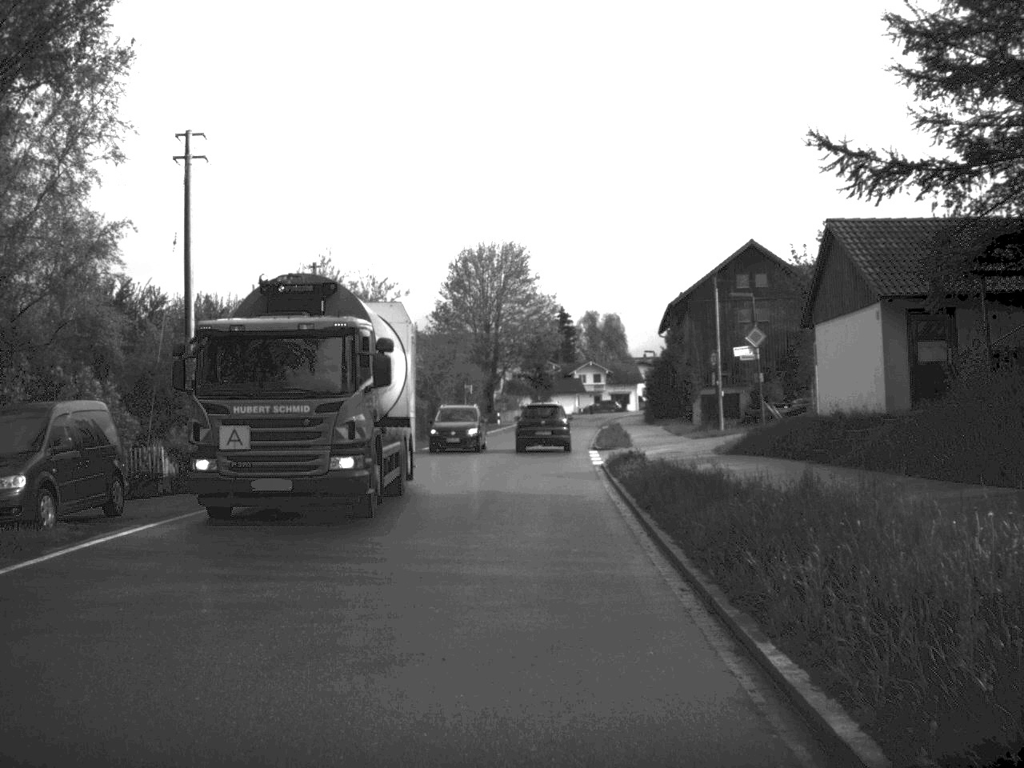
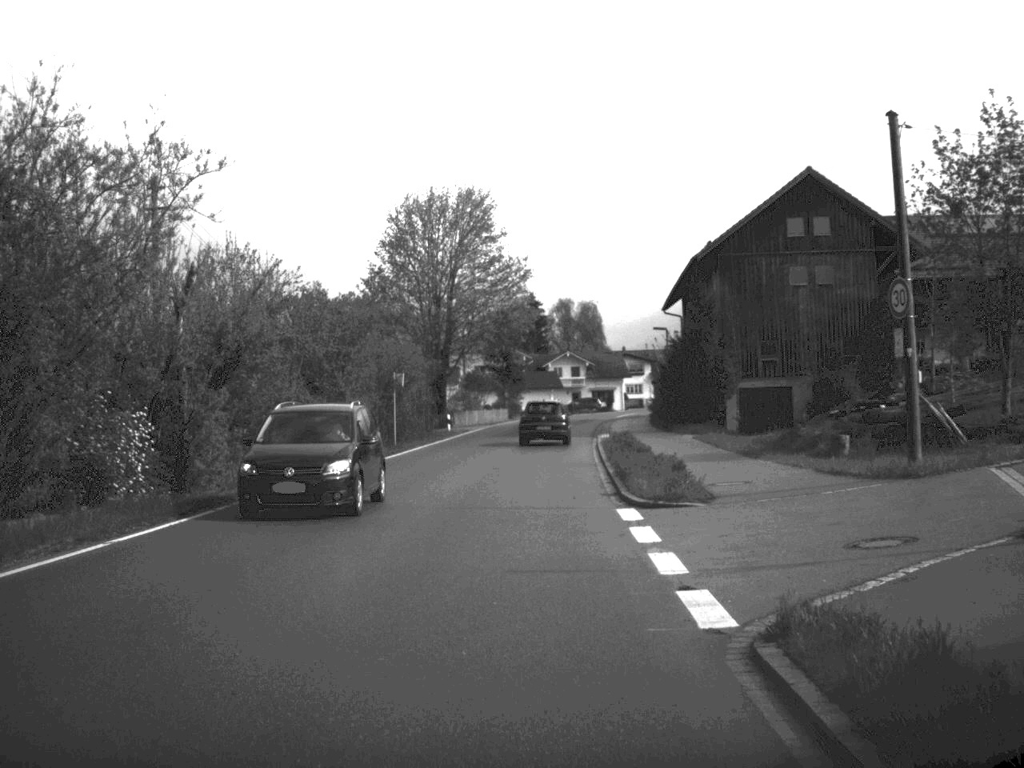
(+0.3, +24.2) m; +1°
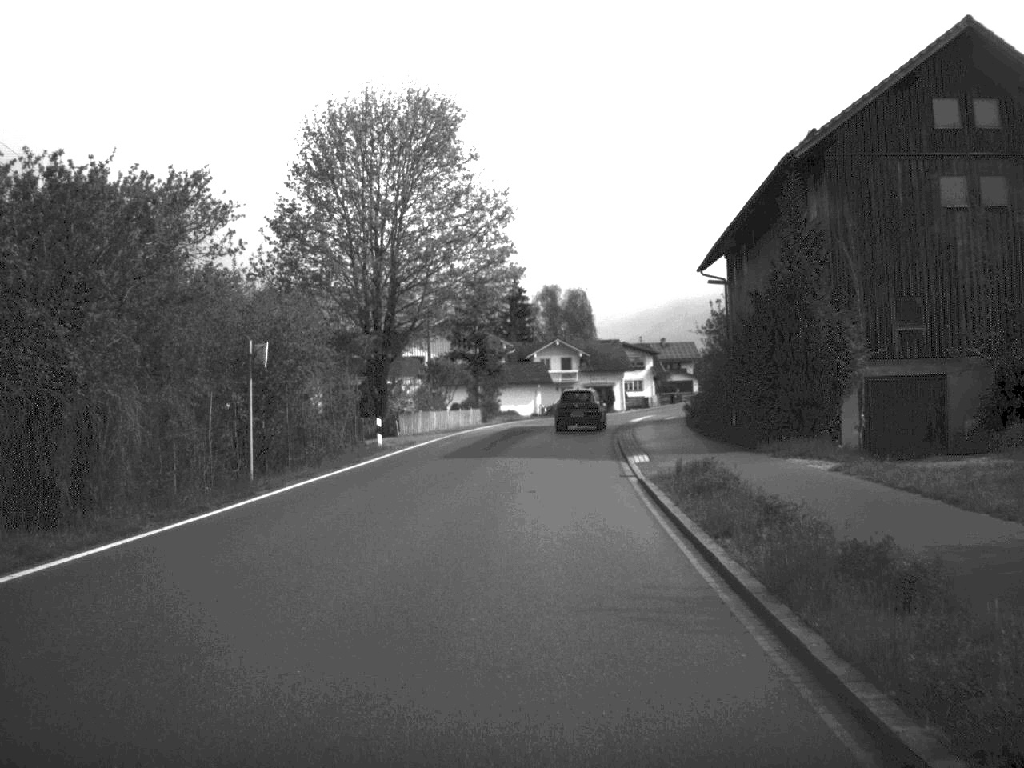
(+0.1, +22.9) m; +1°
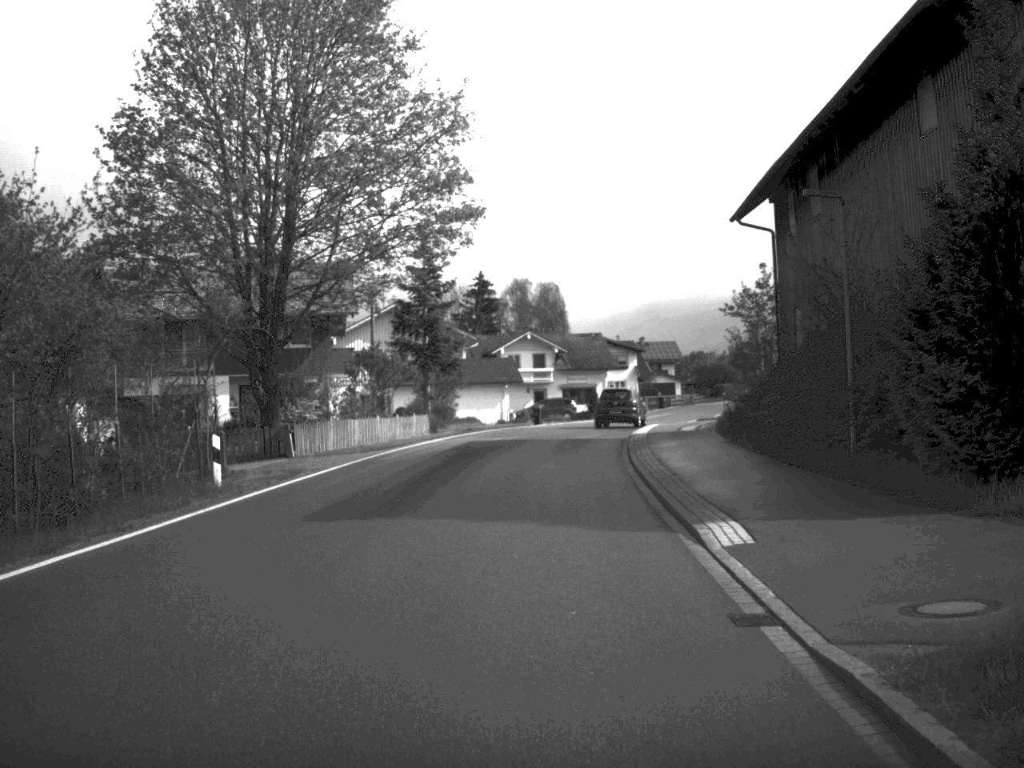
(+0.2, +16.7) m; +1°
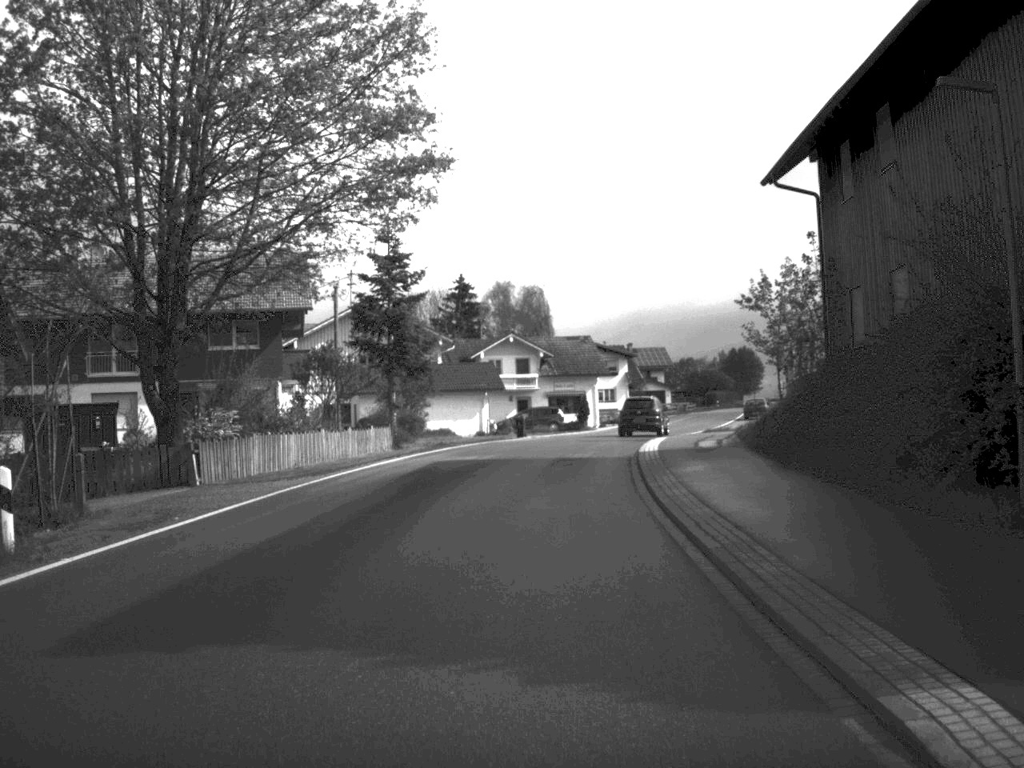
(+0.1, +8.2) m; +1°
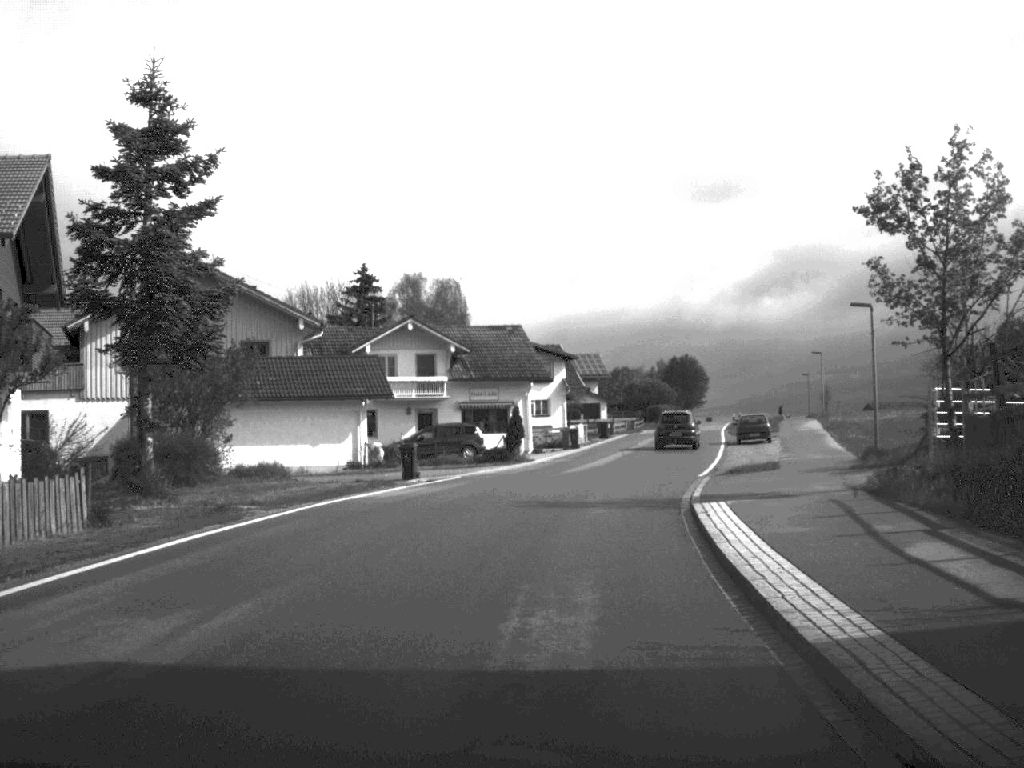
(+0.5, +24.5) m; +4°
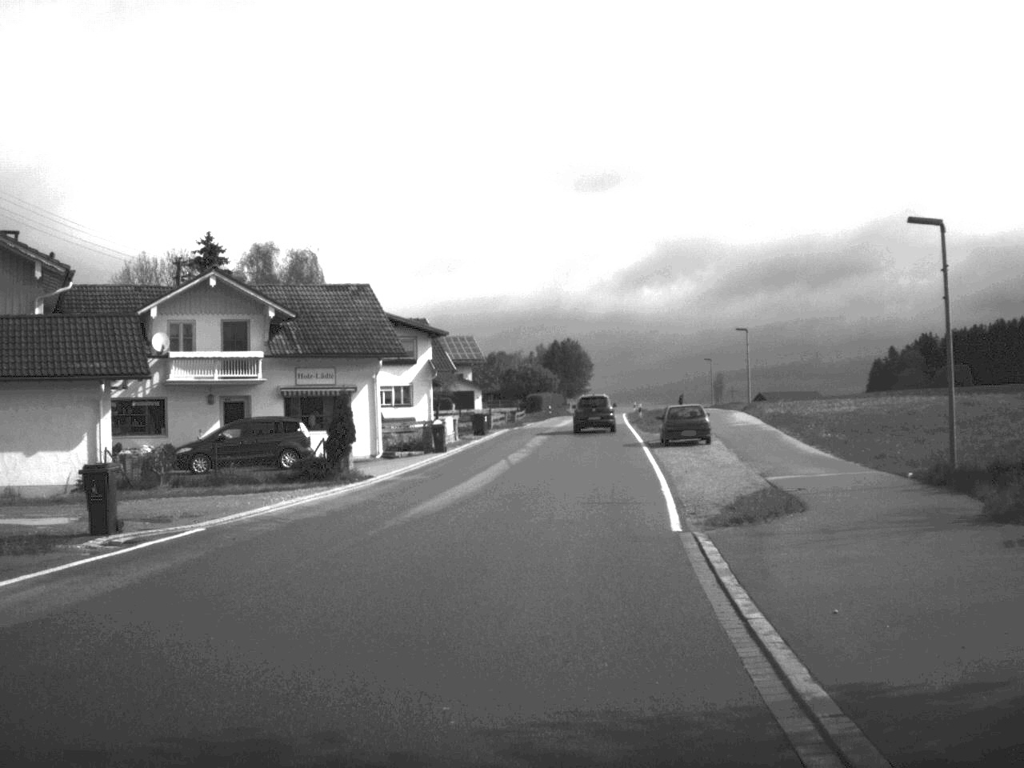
(+0.8, +16.4) m; +6°
